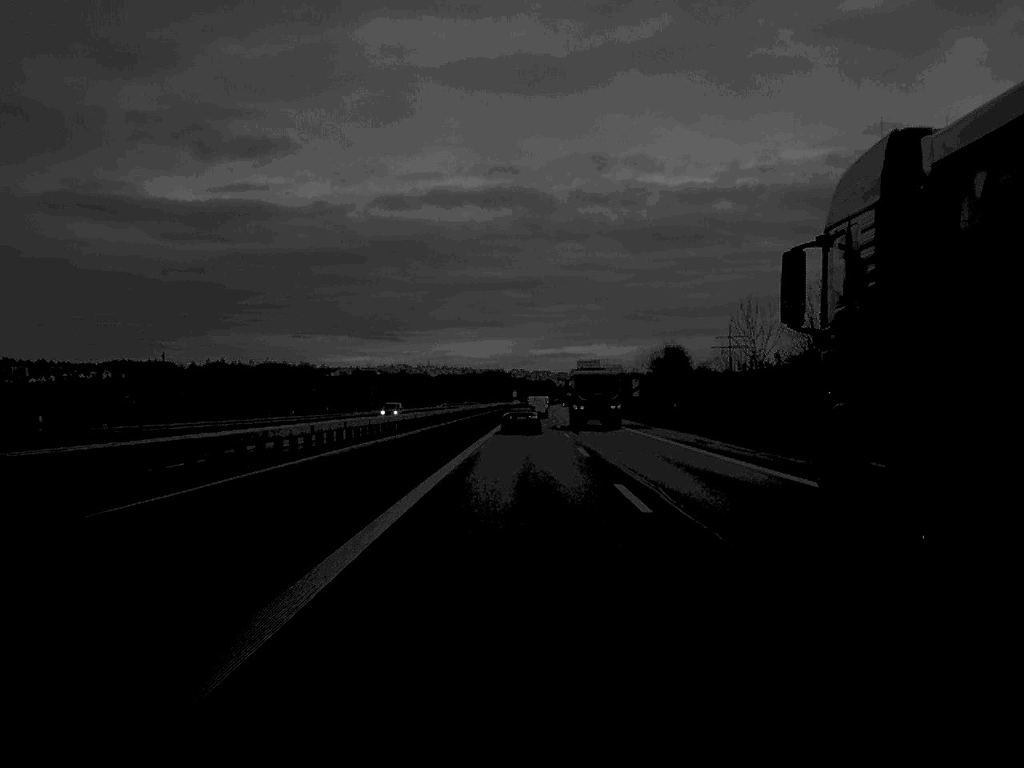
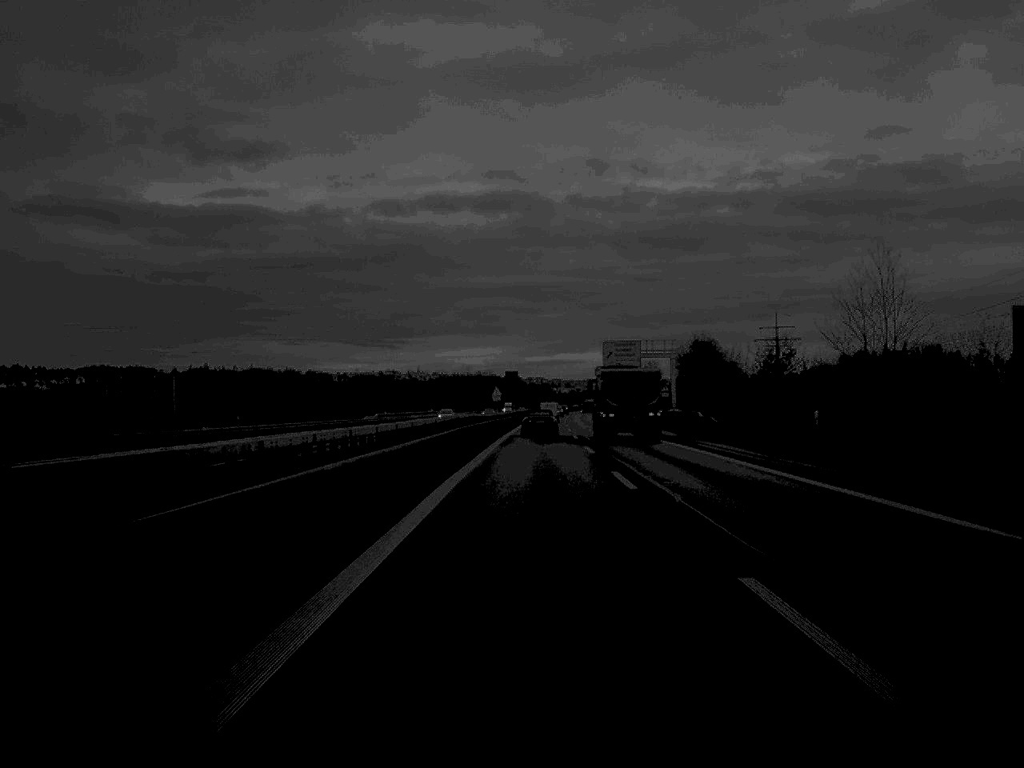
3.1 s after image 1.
(+0.1, +85.7) m; 0°
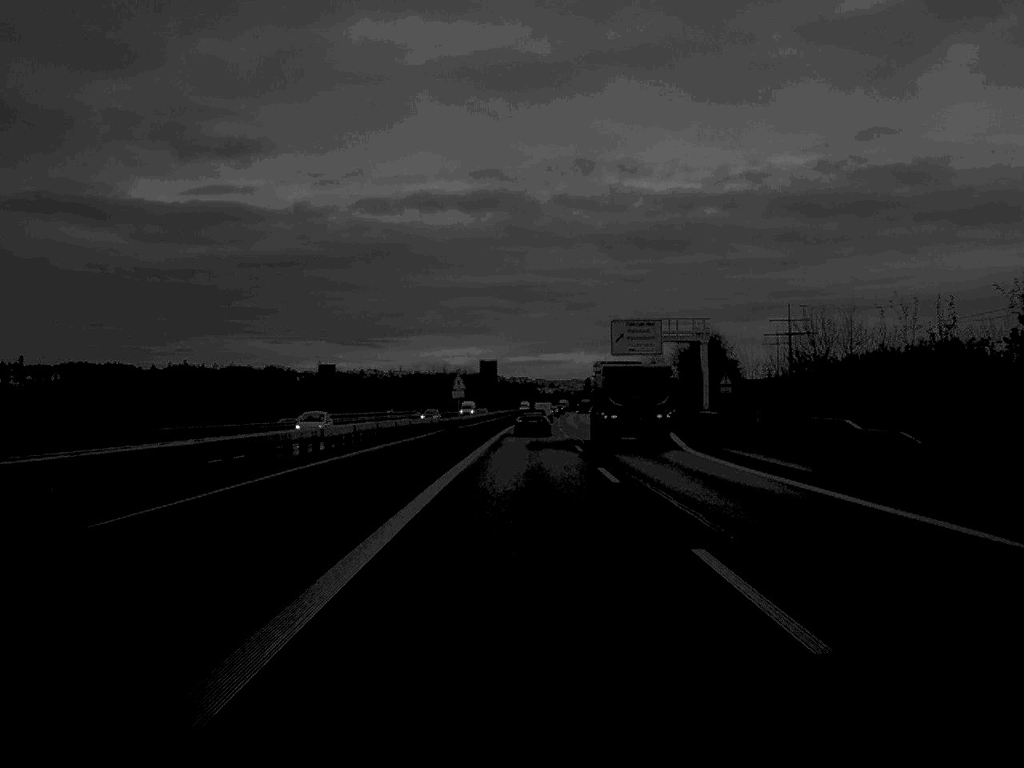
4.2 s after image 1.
(+0.2, +34.2) m; +1°
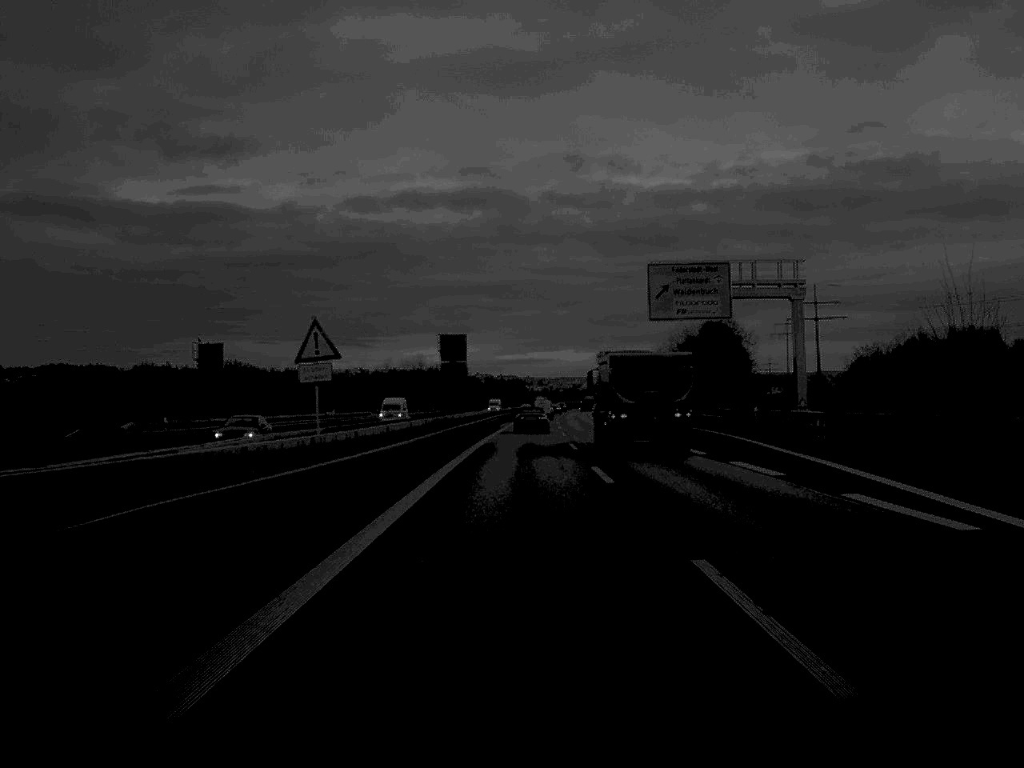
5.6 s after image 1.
(+0.2, +37.9) m; +1°
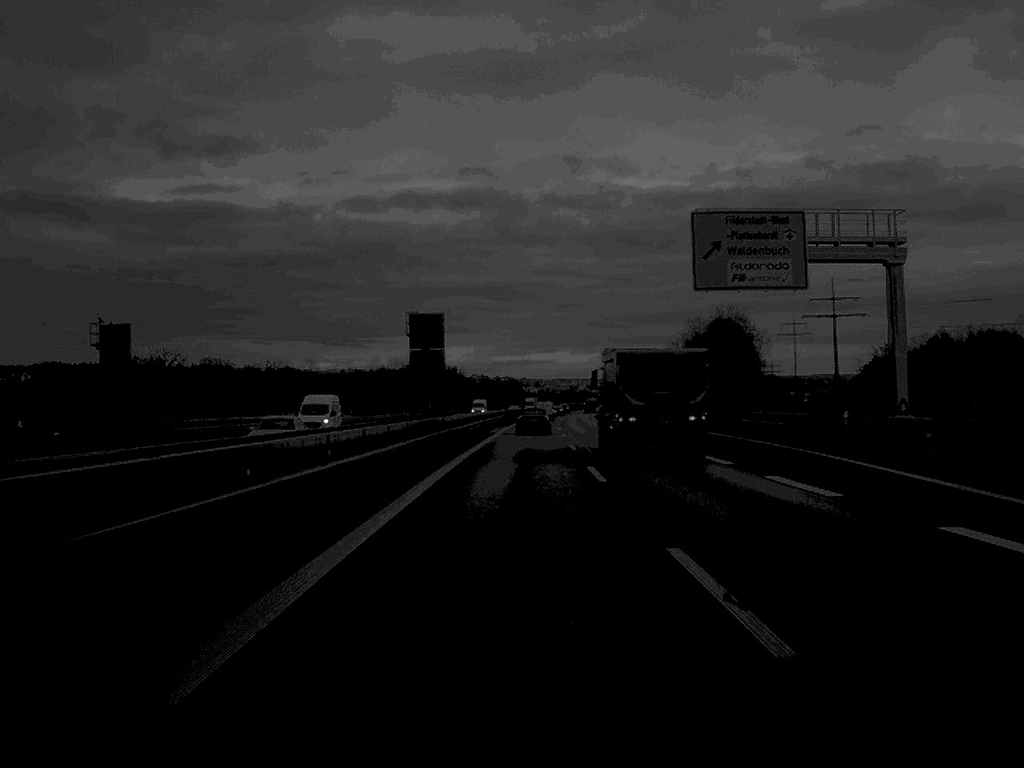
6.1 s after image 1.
(0.0, +17.1) m; 0°
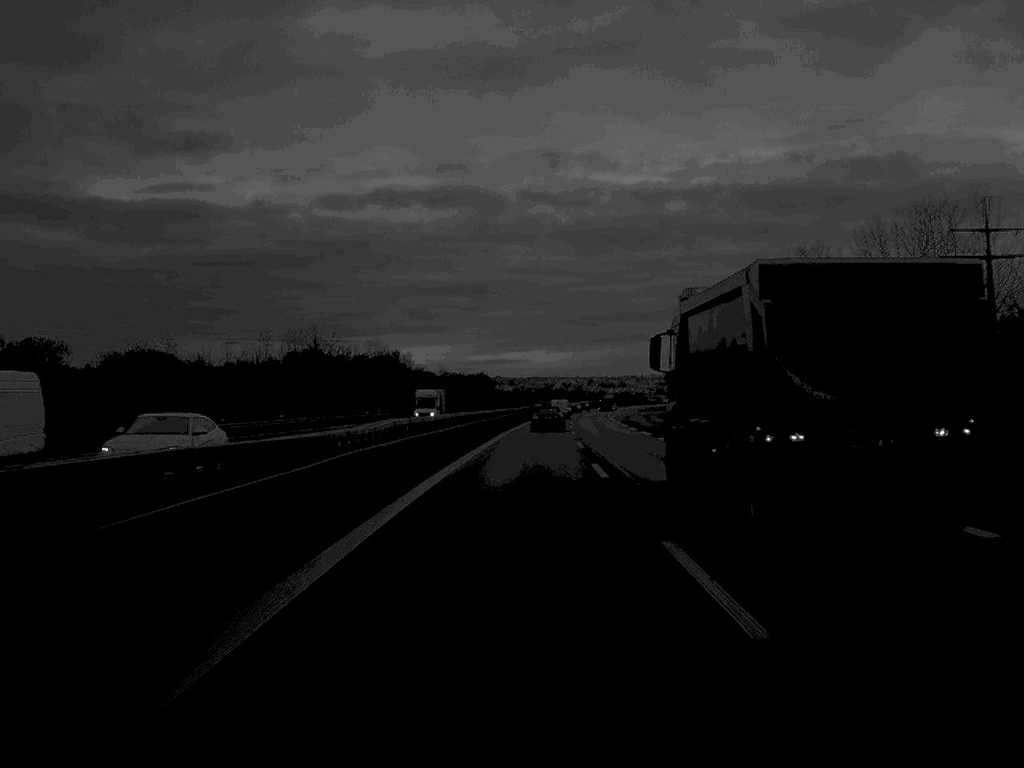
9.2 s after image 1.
(+0.9, +91.0) m; +1°
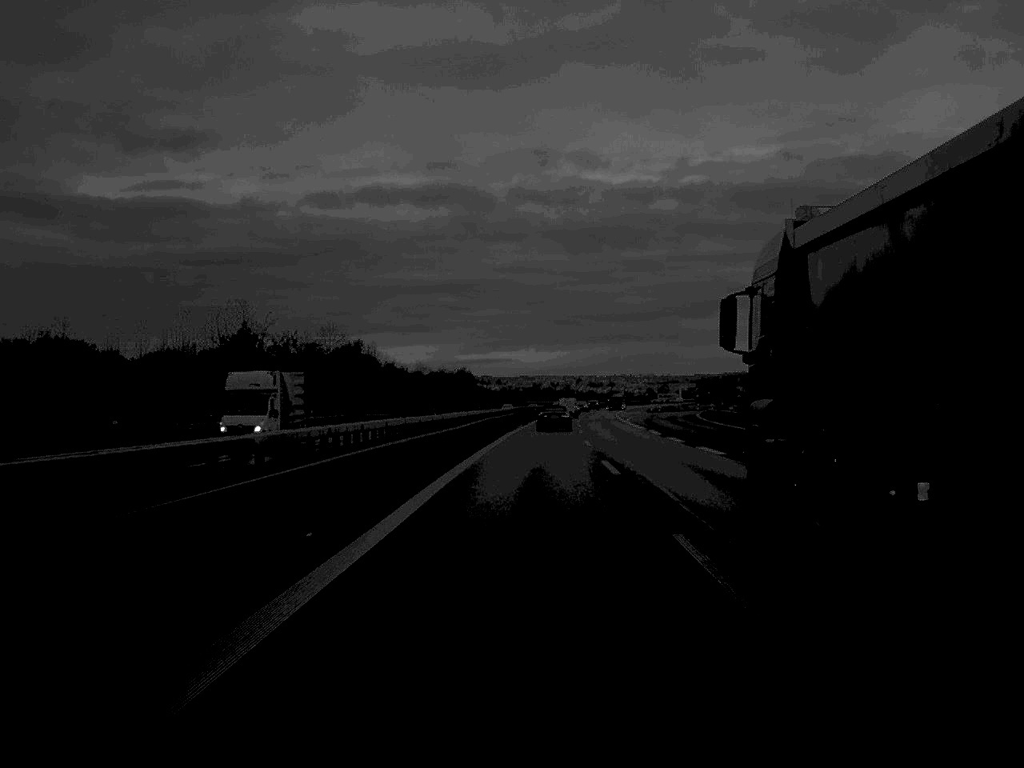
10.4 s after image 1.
(+0.2, +36.0) m; +1°
